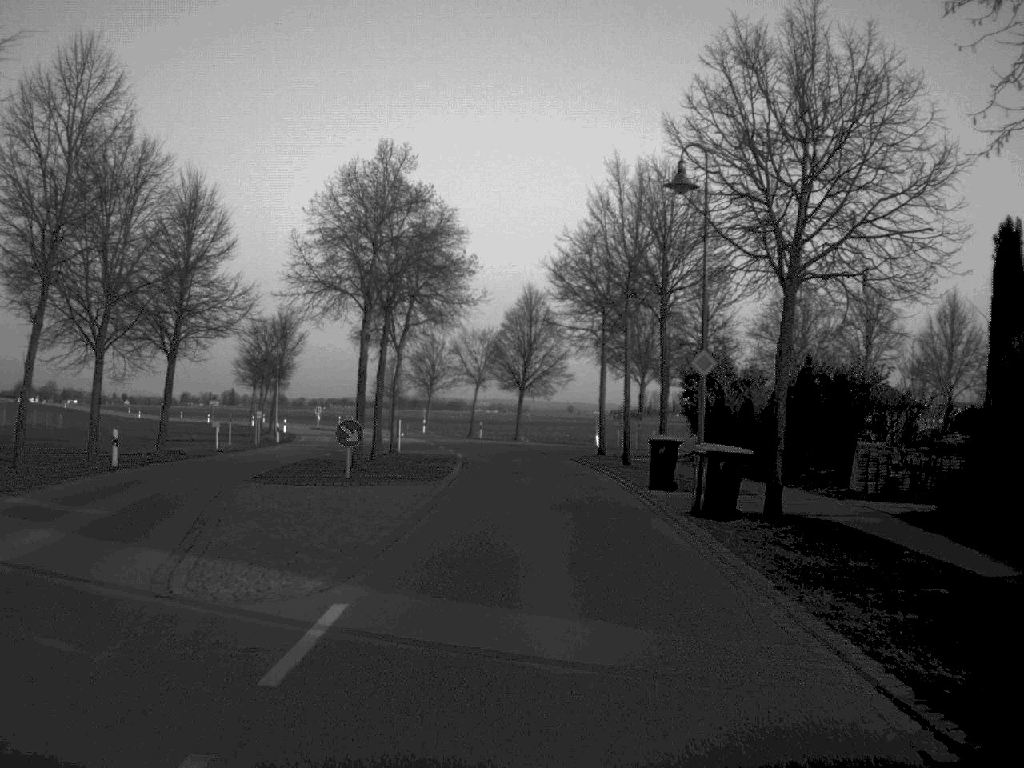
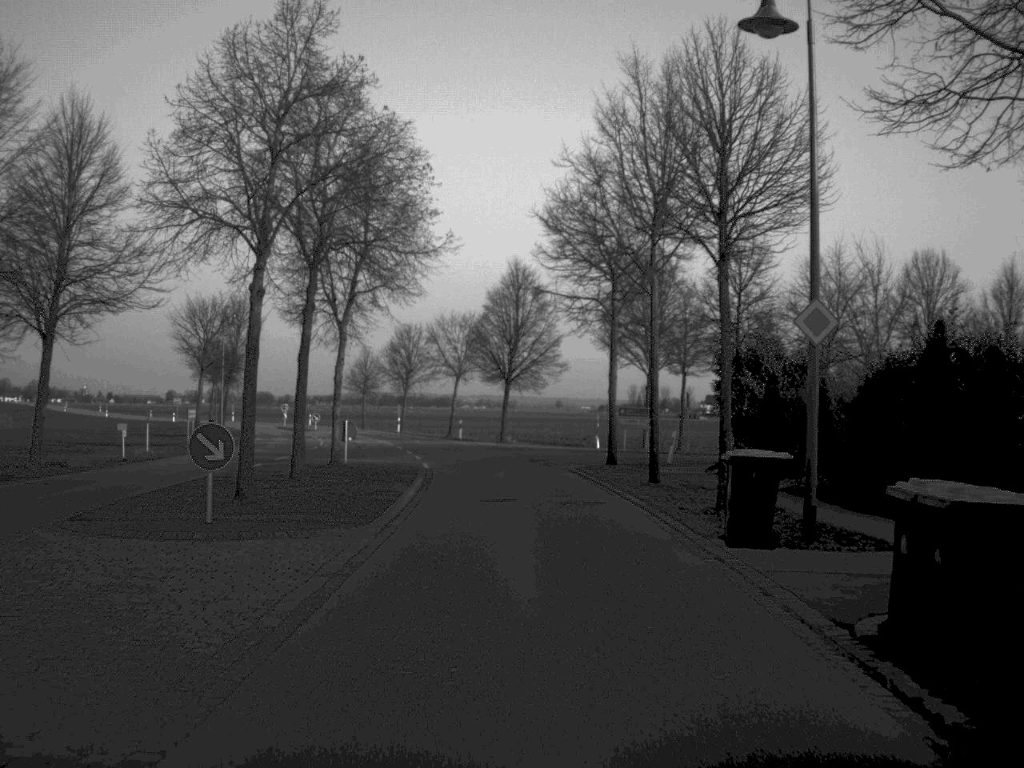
(+0.1, +11.0) m; +1°
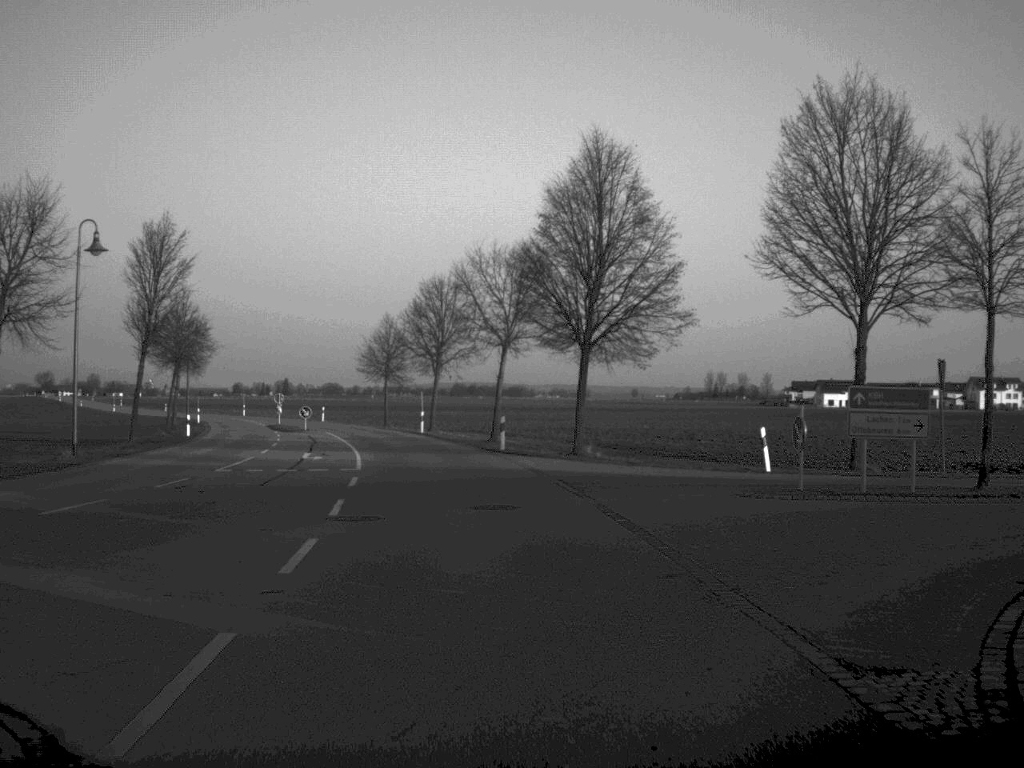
(-0.5, +29.8) m; -3°
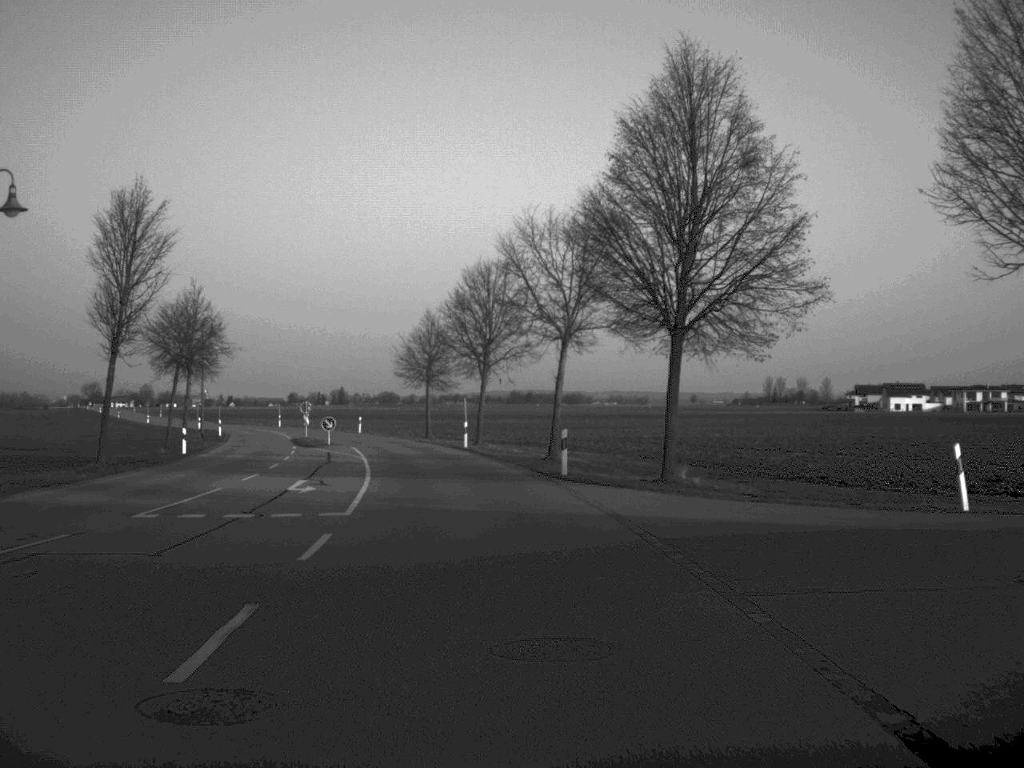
(-0.2, +10.3) m; -3°
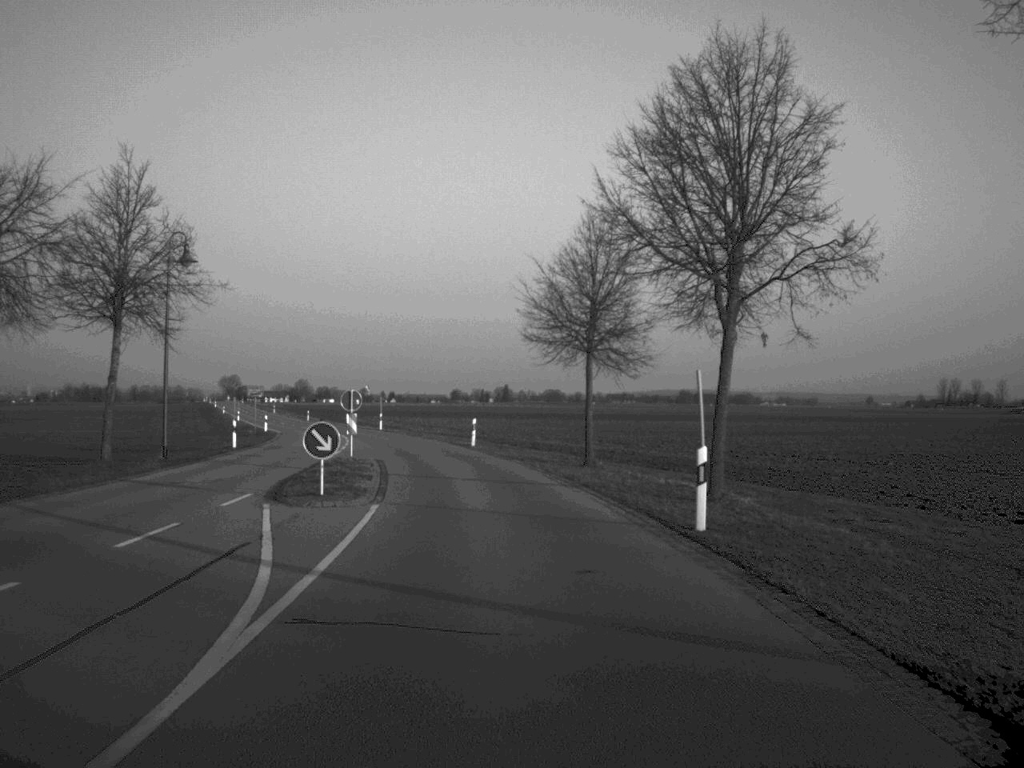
(-2.3, +34.6) m; -7°
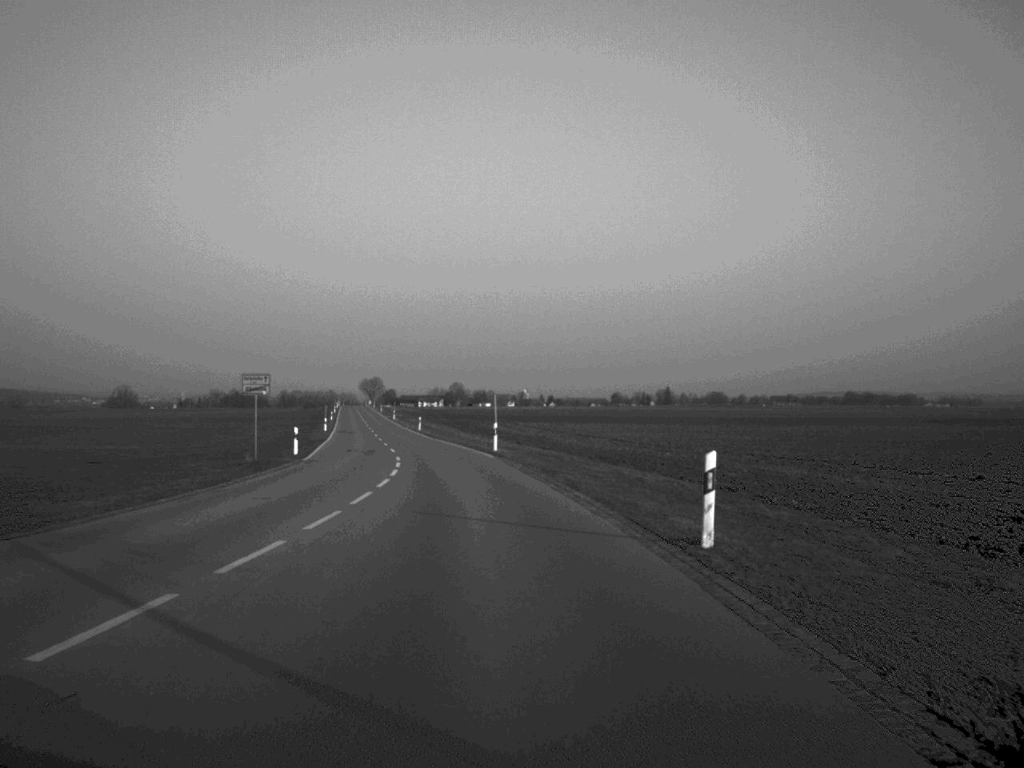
(-2.1, +34.8) m; -7°
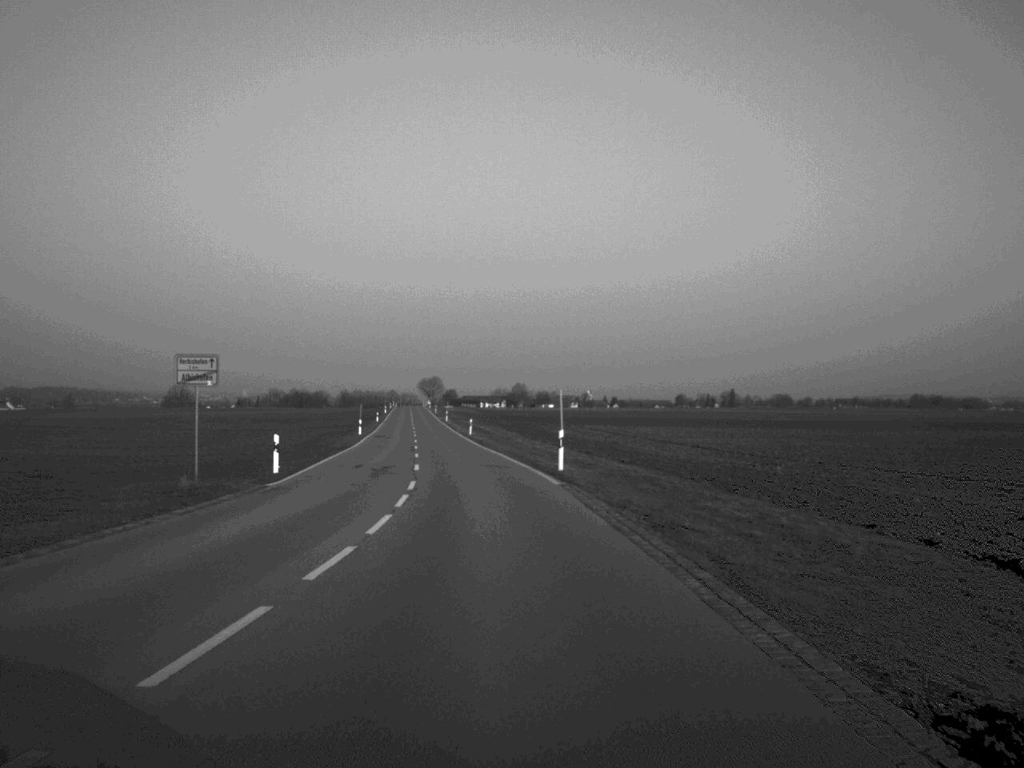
(-0.4, +14.3) m; -3°
